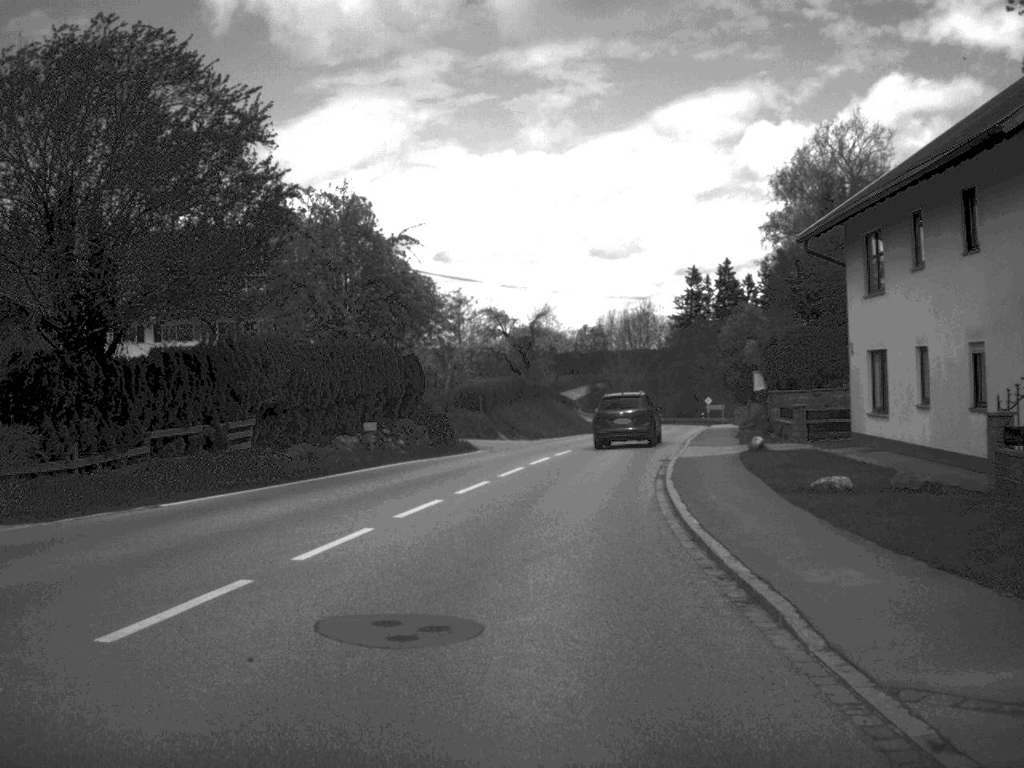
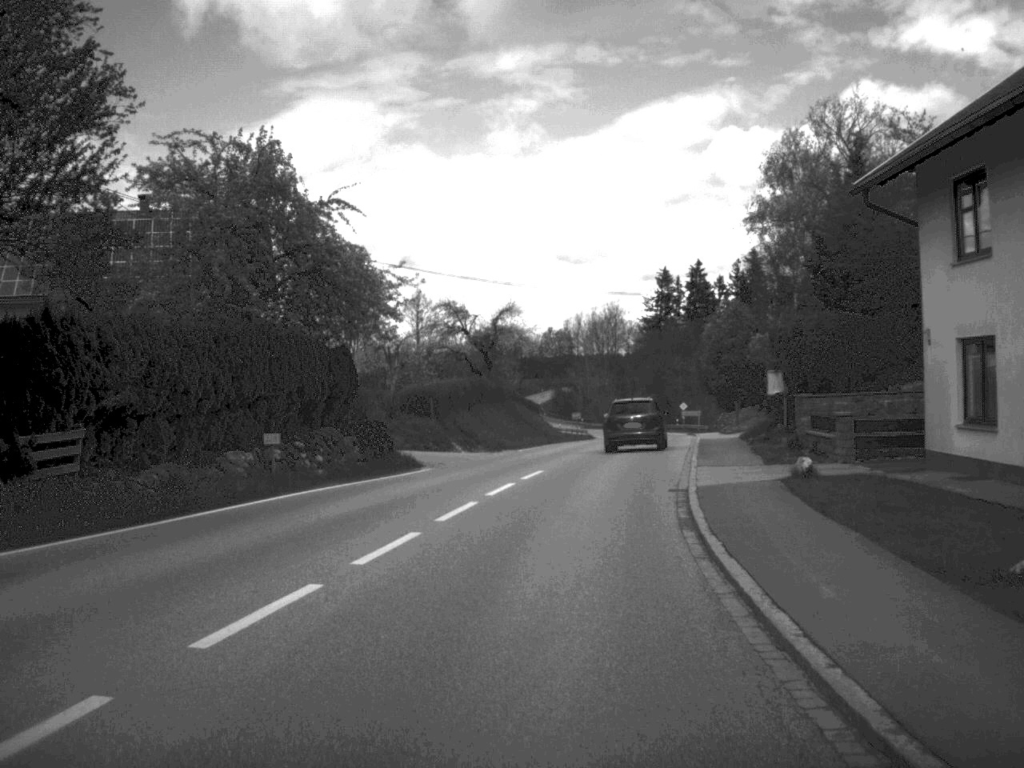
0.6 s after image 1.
(+0.1, +8.8) m; +2°
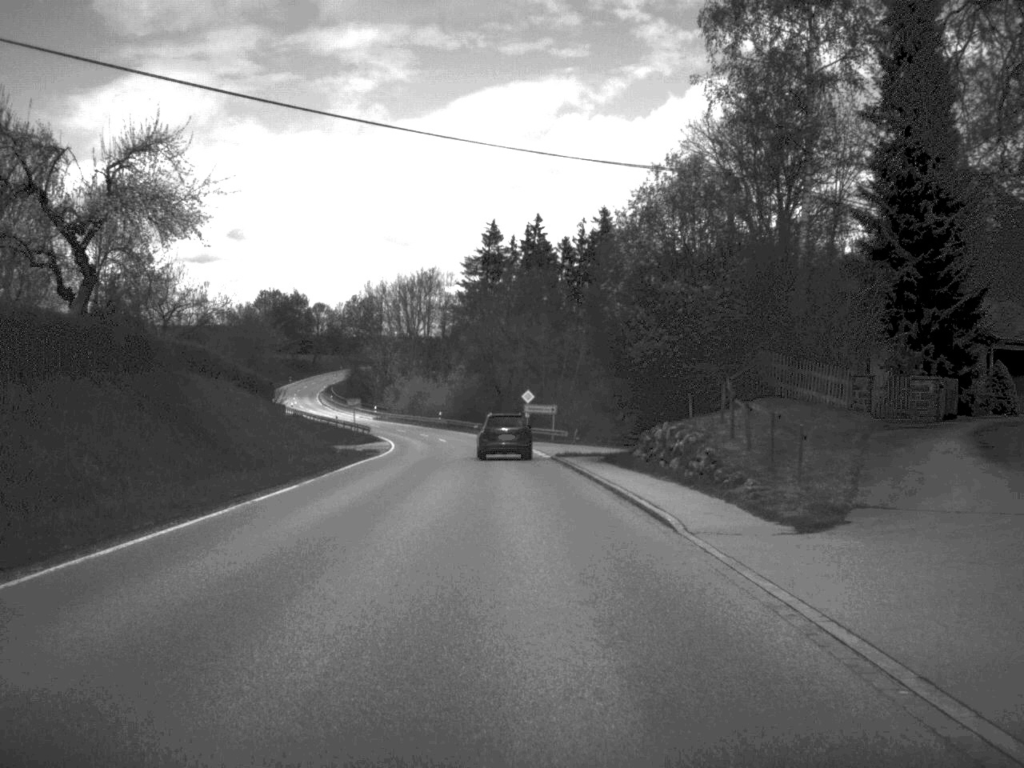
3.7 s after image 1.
(+4.3, +50.1) m; +8°
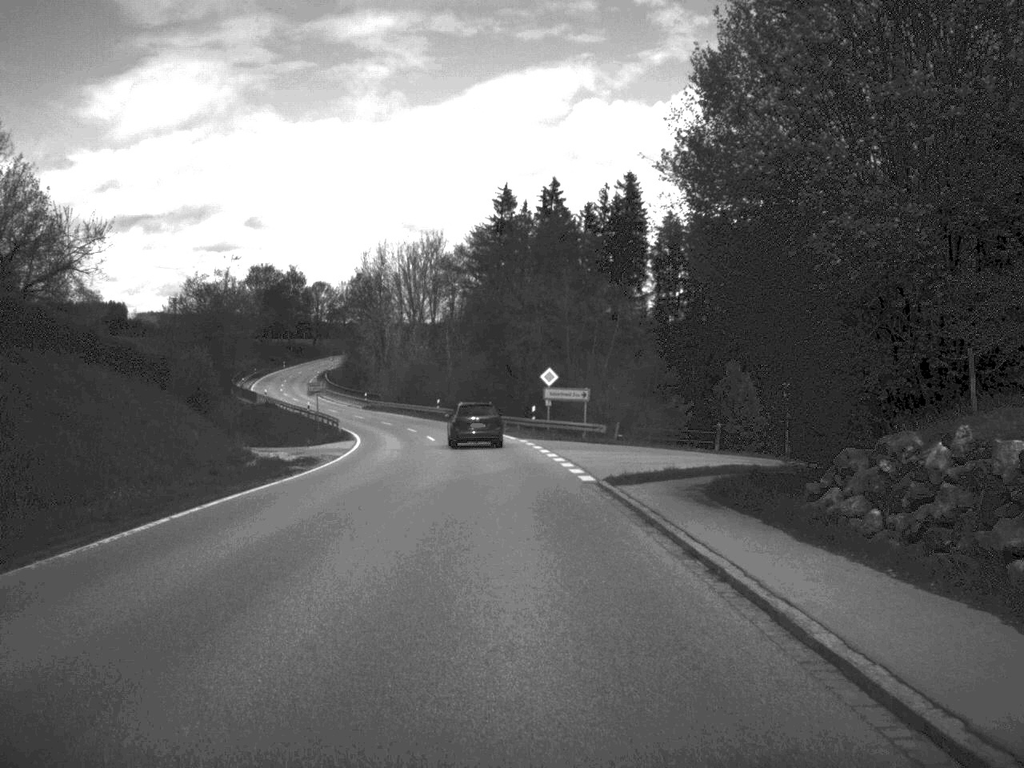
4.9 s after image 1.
(-0.1, +21.3) m; -1°
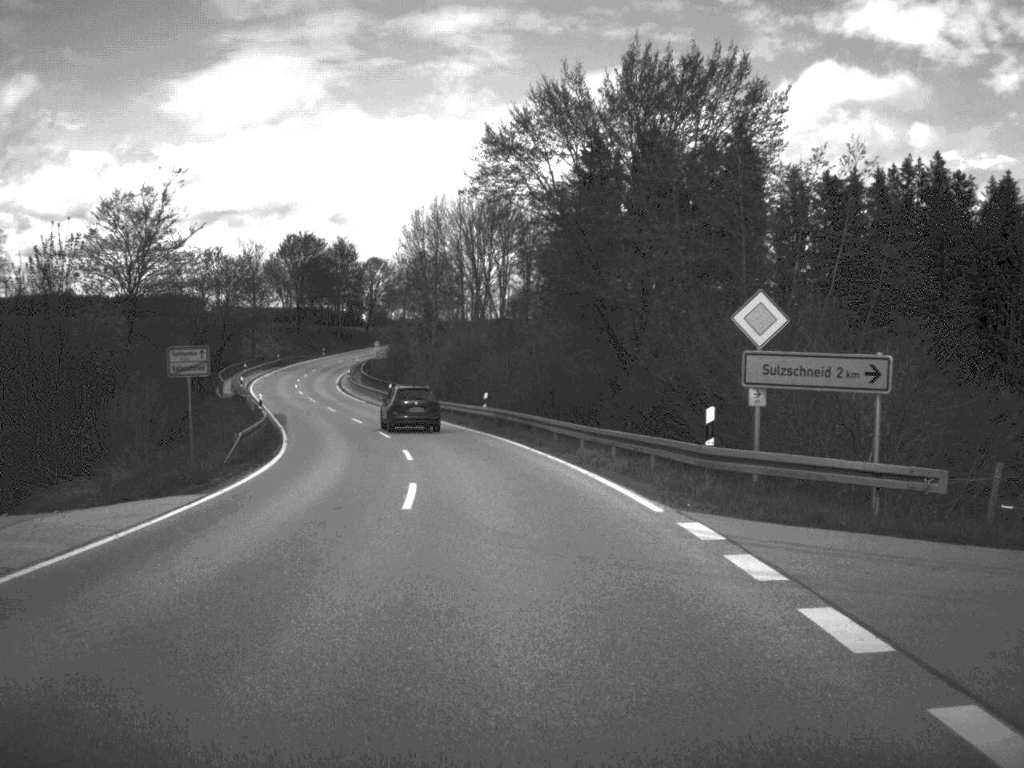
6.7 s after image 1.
(-1.1, +35.9) m; -4°
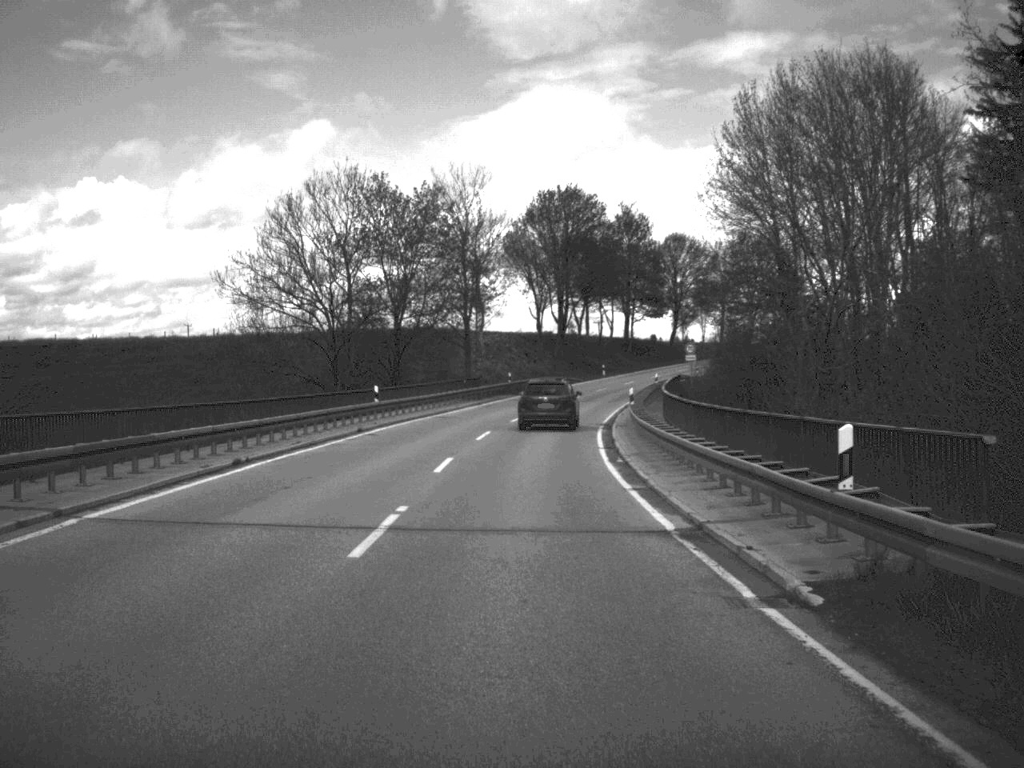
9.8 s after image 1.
(-8.0, +64.0) m; -14°
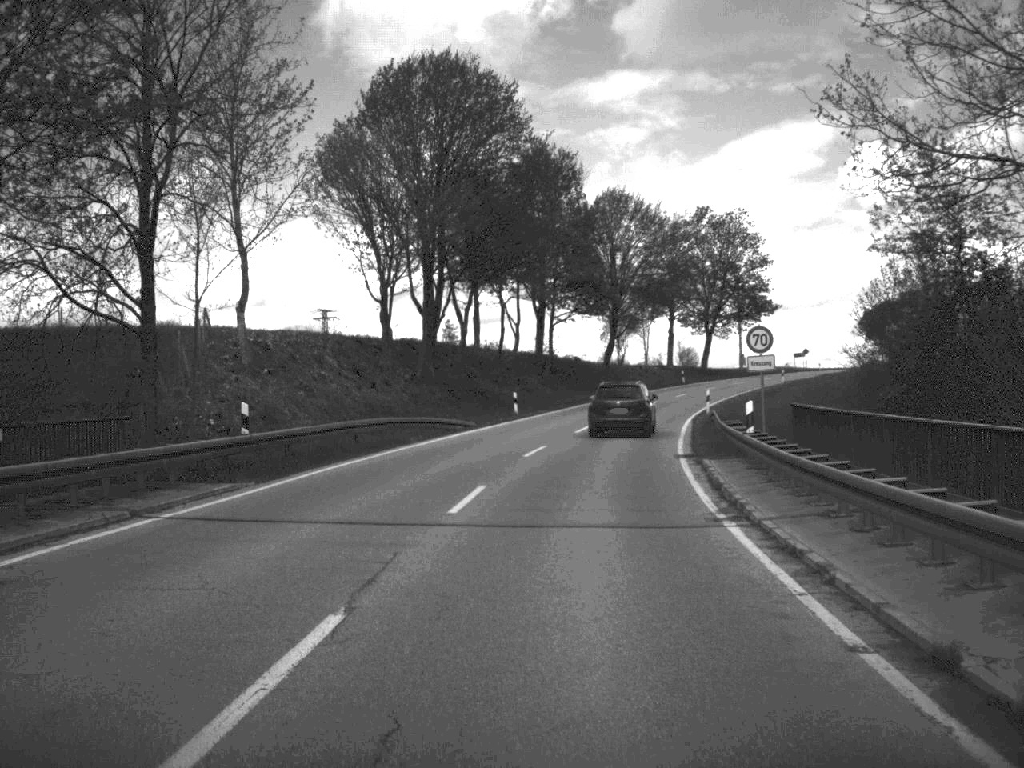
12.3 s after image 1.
(+1.7, +53.4) m; +6°
